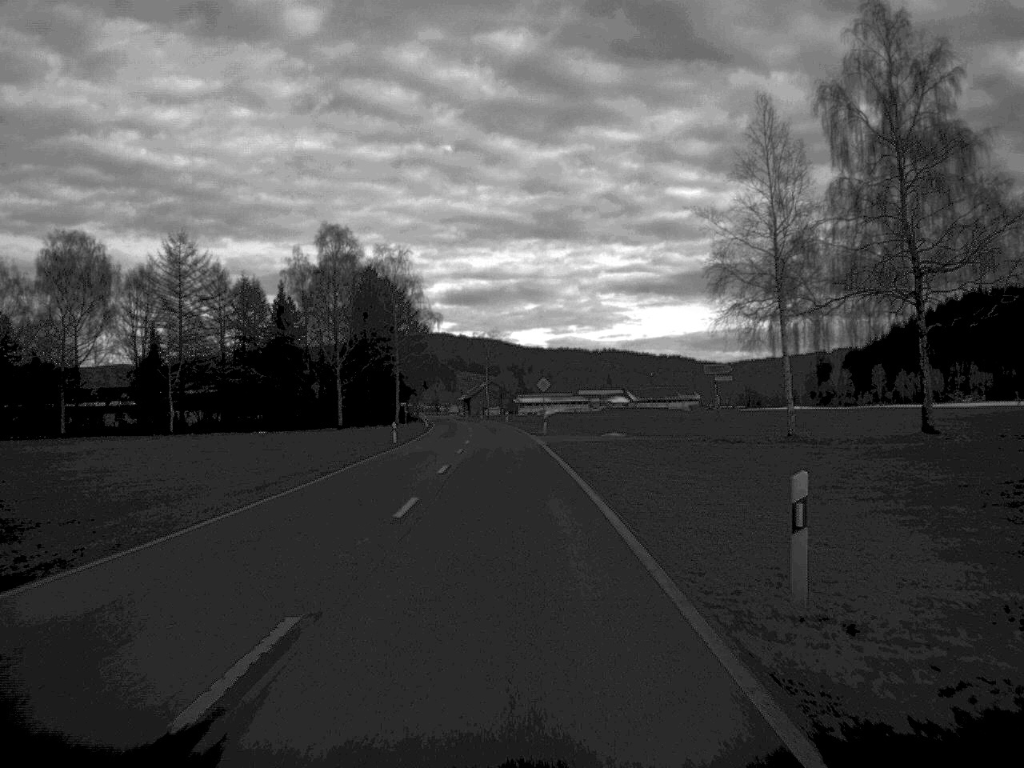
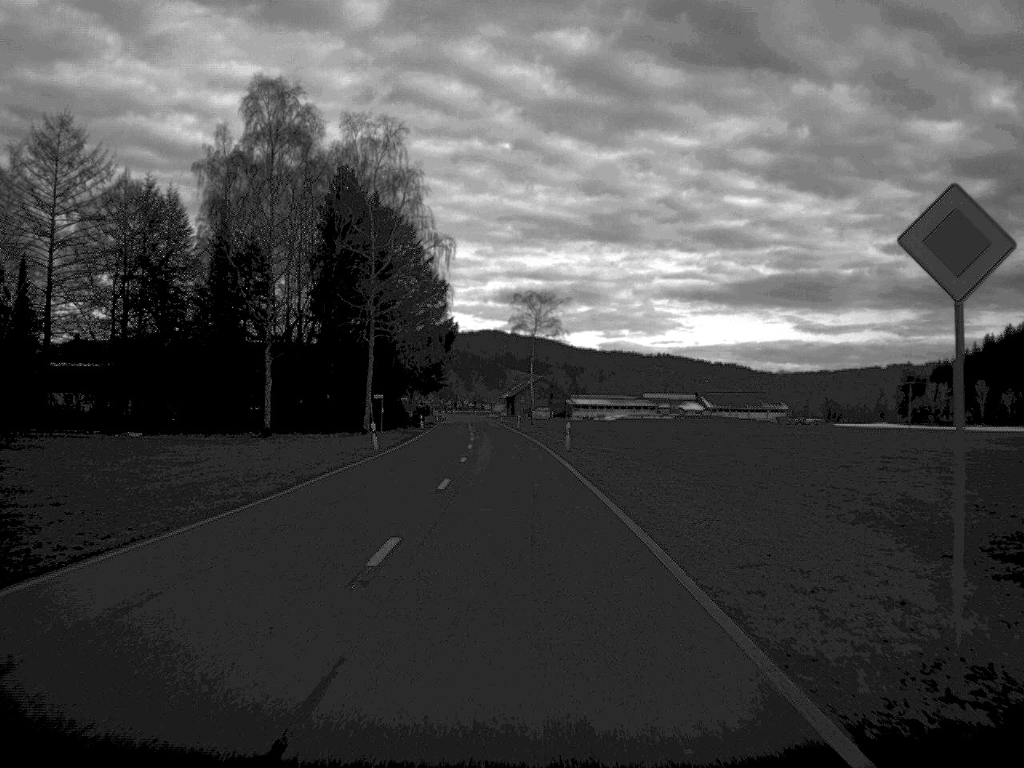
(-1.5, +66.2) m; -2°
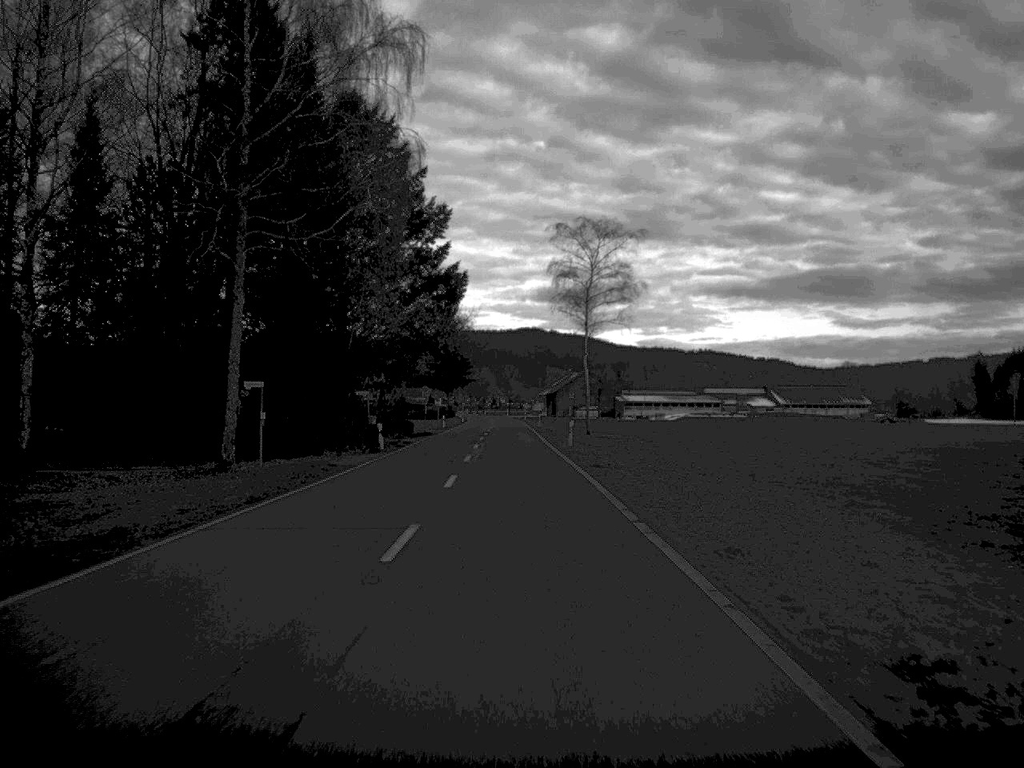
(-0.8, +47.7) m; -2°
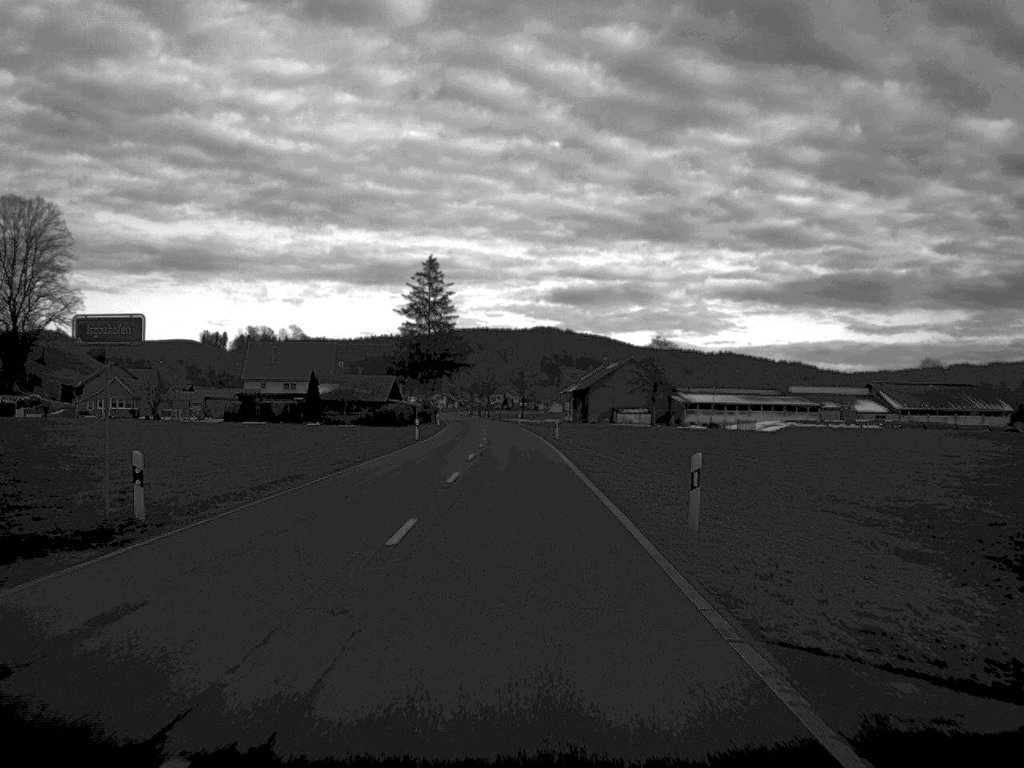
(-1.0, +82.7) m; -1°
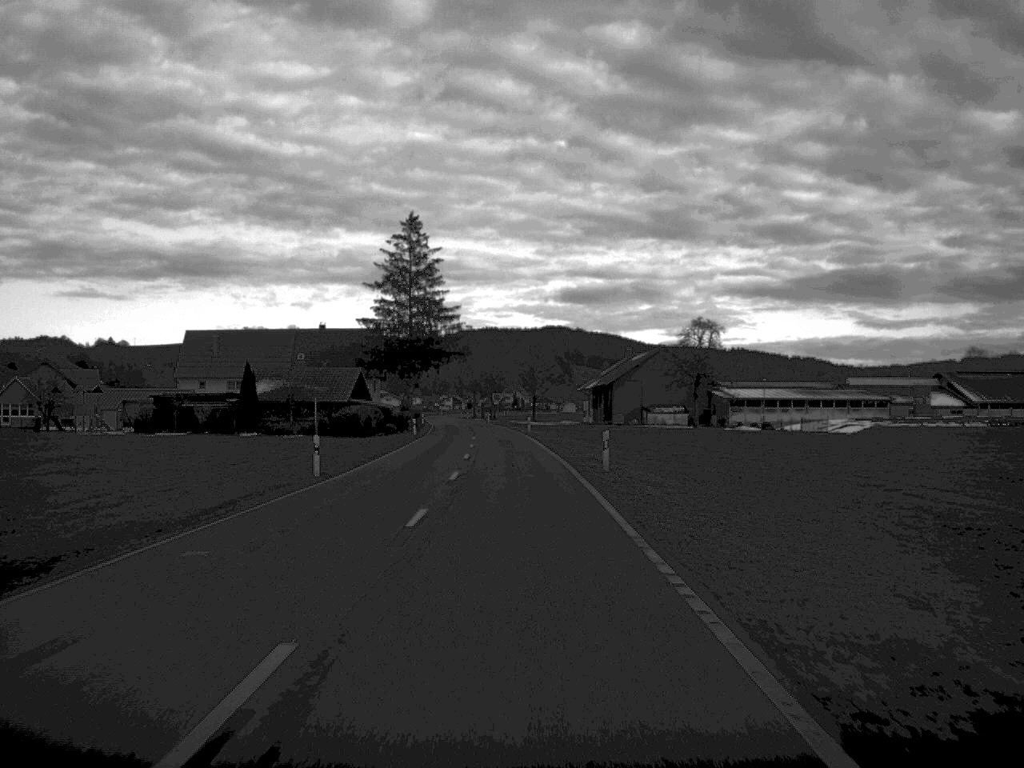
(-0.1, +34.3) m; -1°
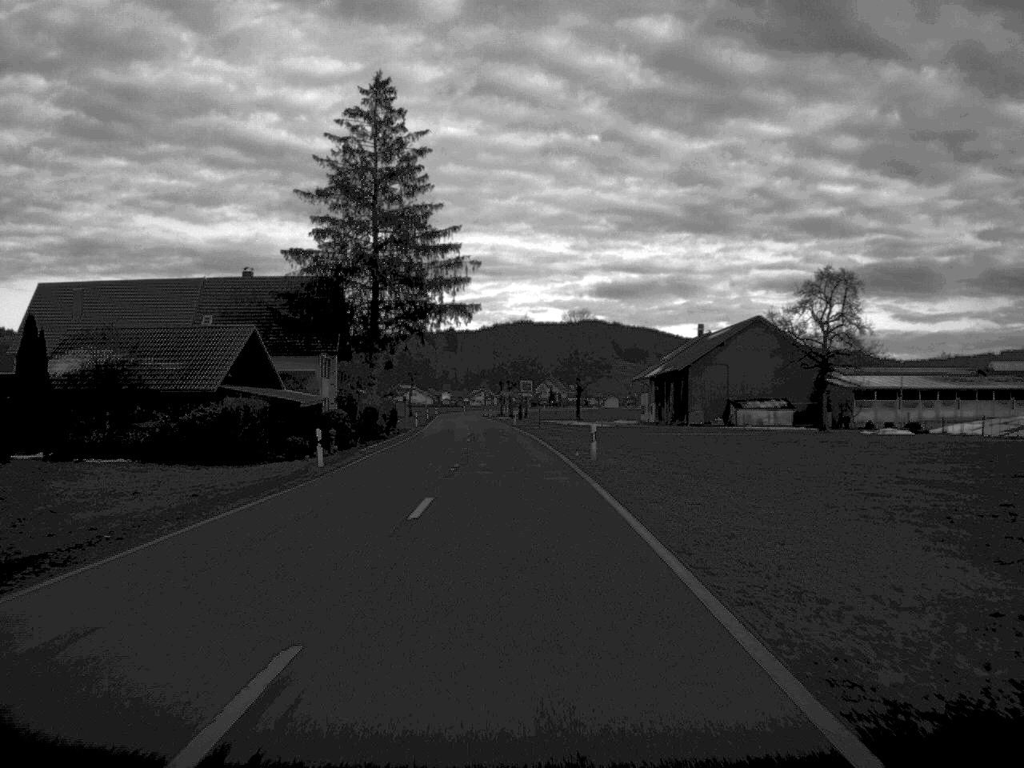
(-0.7, +47.6) m; -2°
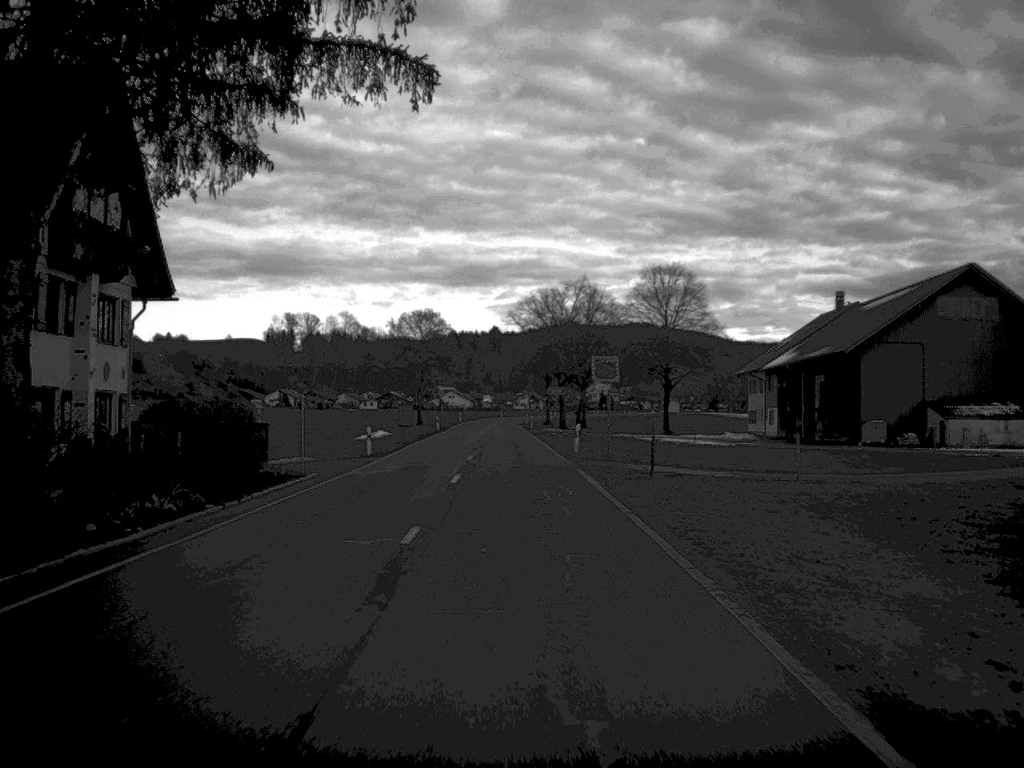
(-1.0, +50.6) m; -2°
